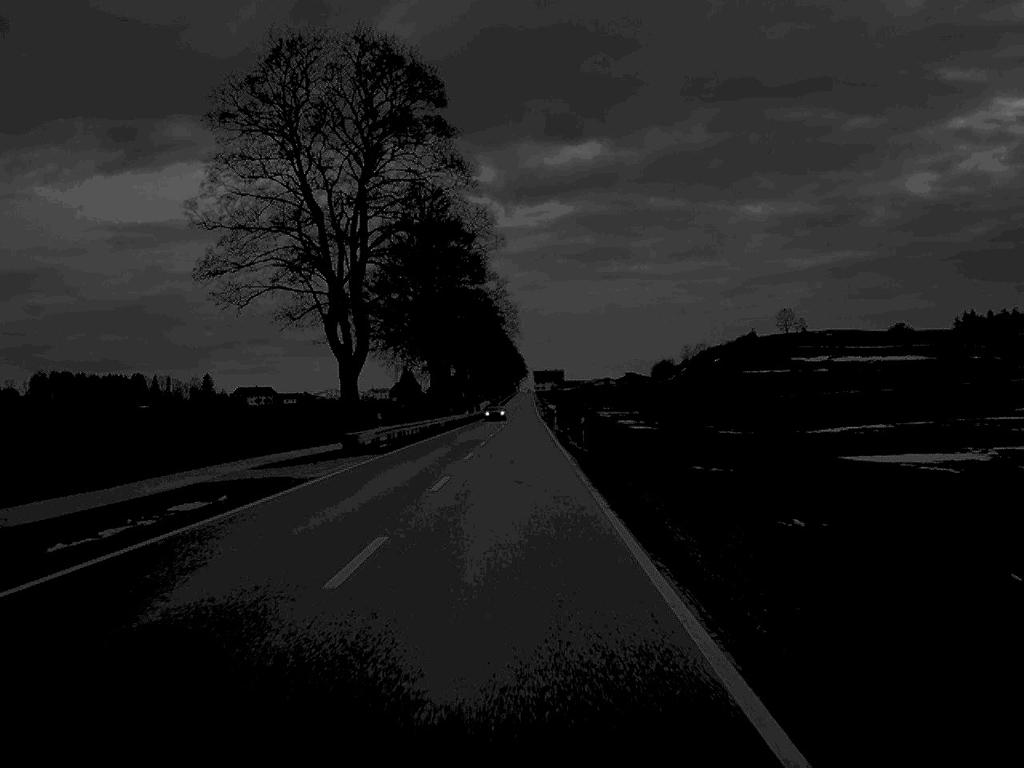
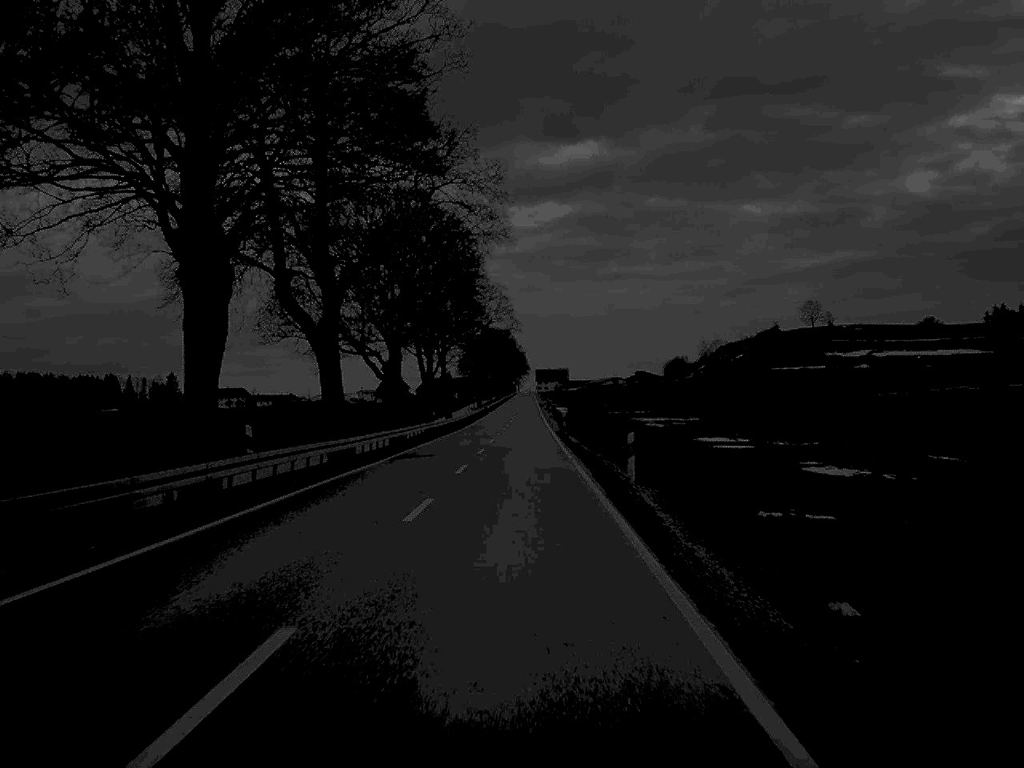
(+0.1, +65.6) m; 0°
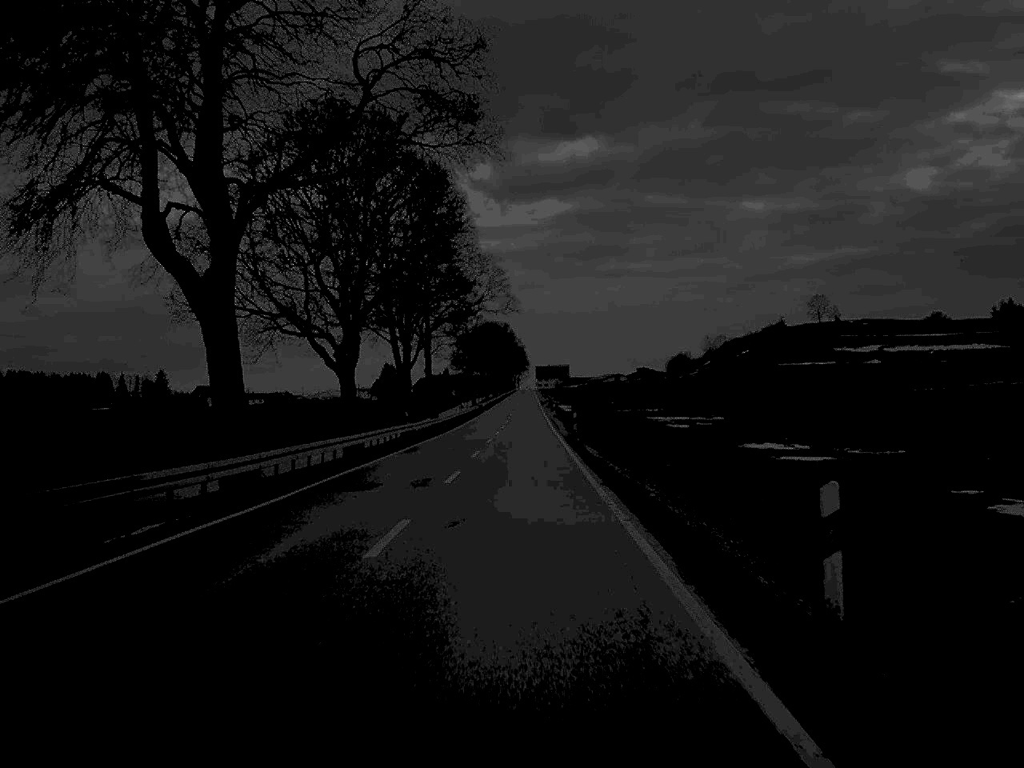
(0.0, +16.1) m; 0°
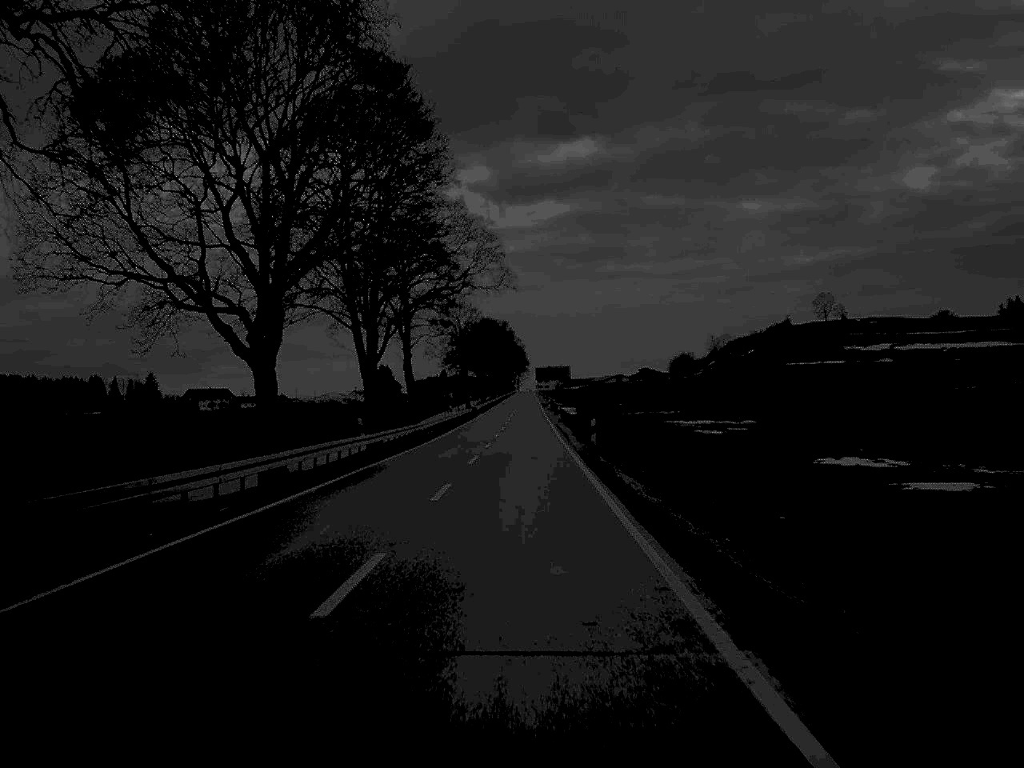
(0.0, +15.4) m; 0°
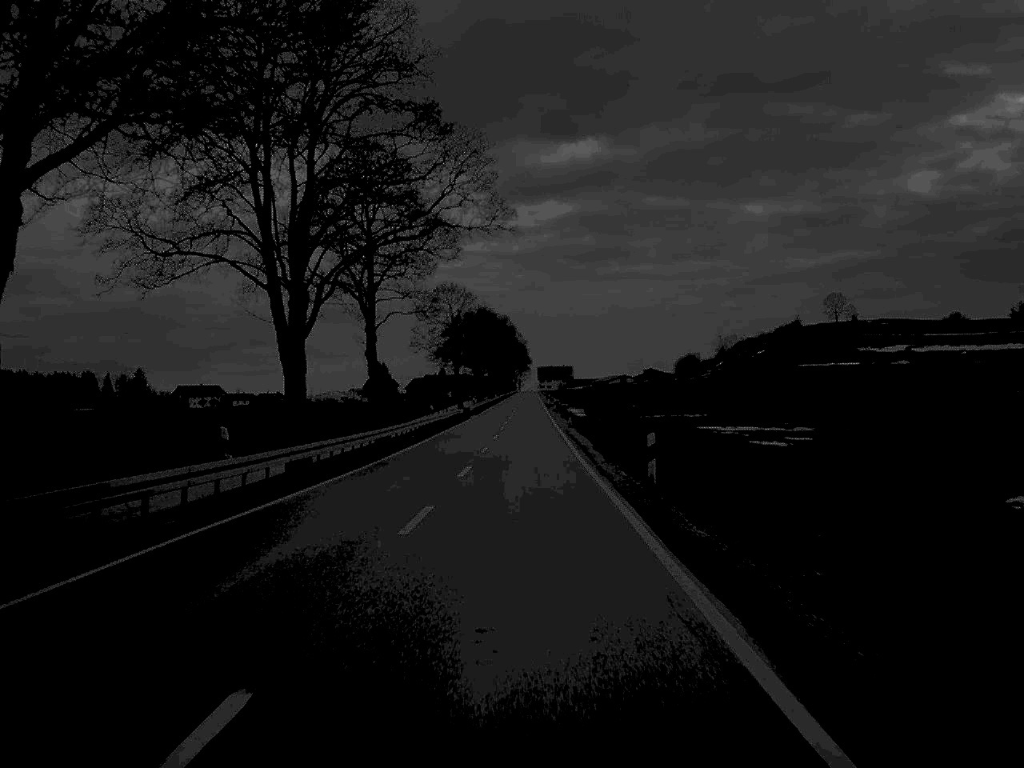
(0.0, +18.2) m; 0°
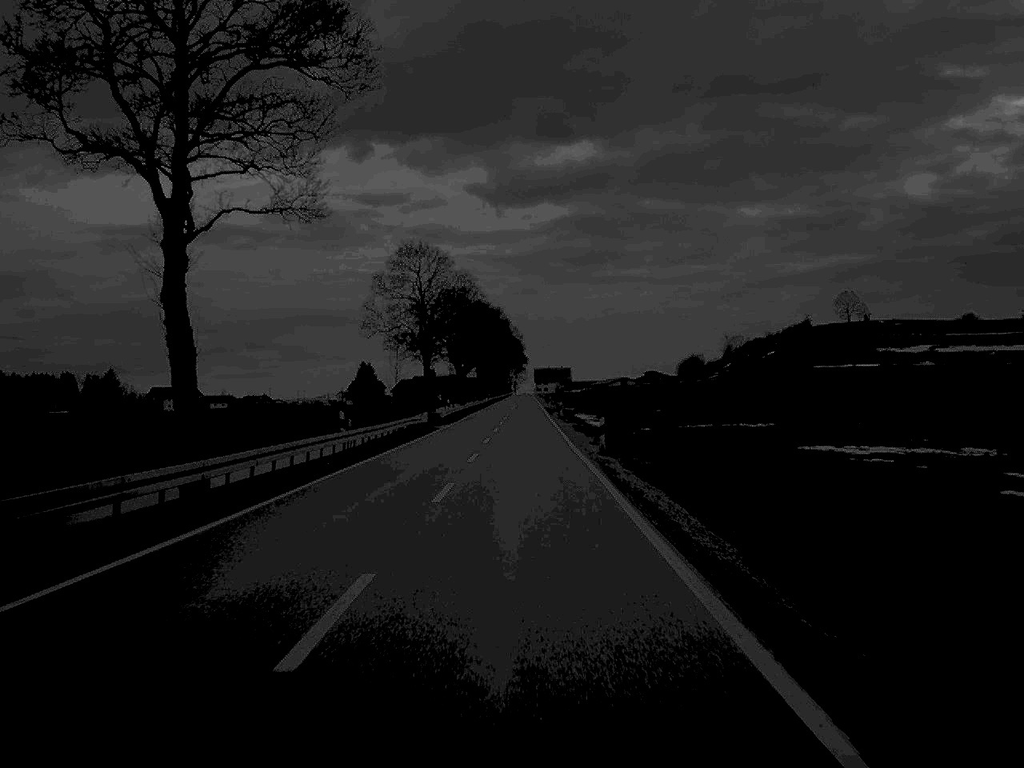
(+0.1, +31.3) m; 0°
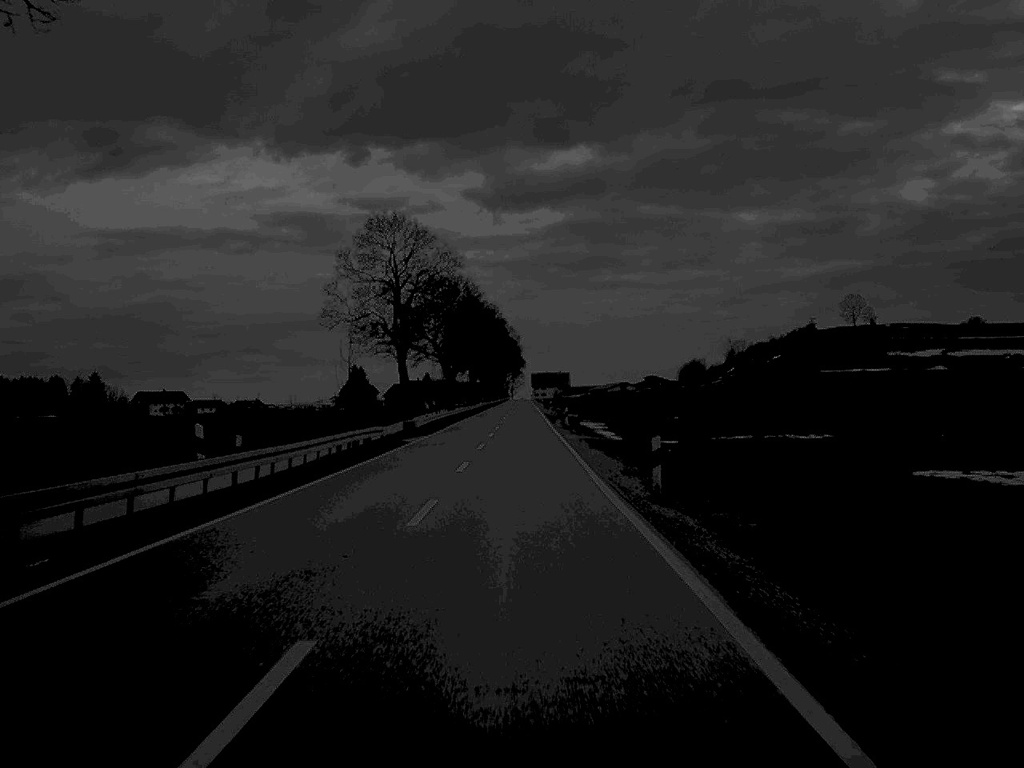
(0.0, +15.3) m; 0°
